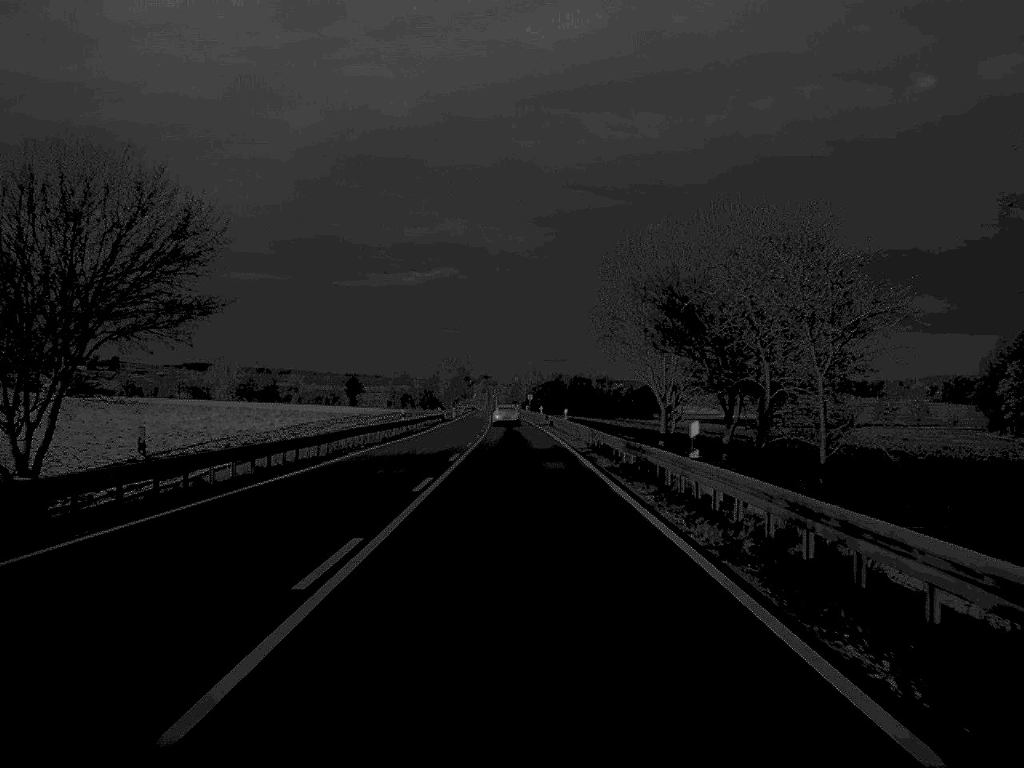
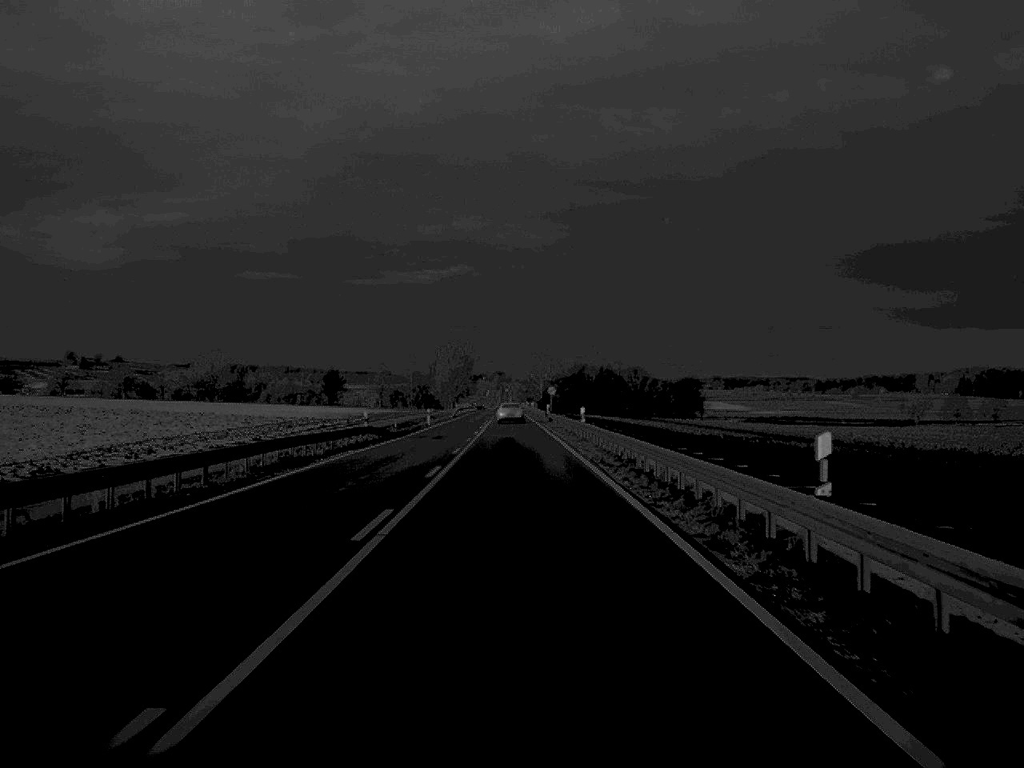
(-0.3, +56.1) m; -1°
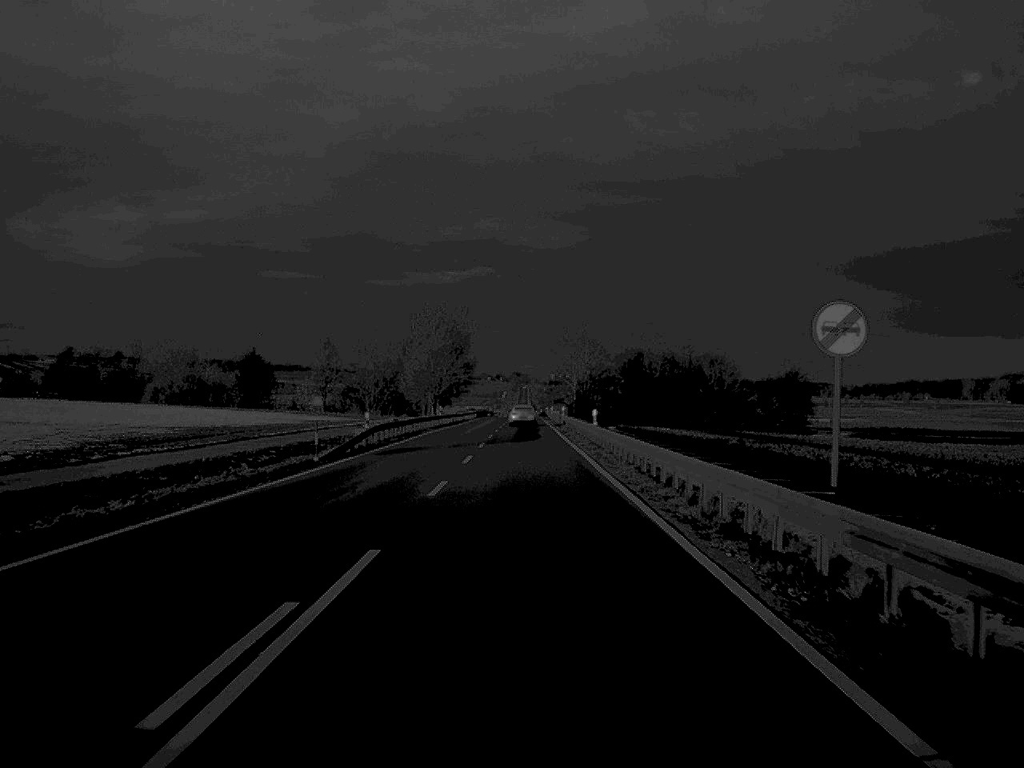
(-1.0, +92.3) m; -1°
